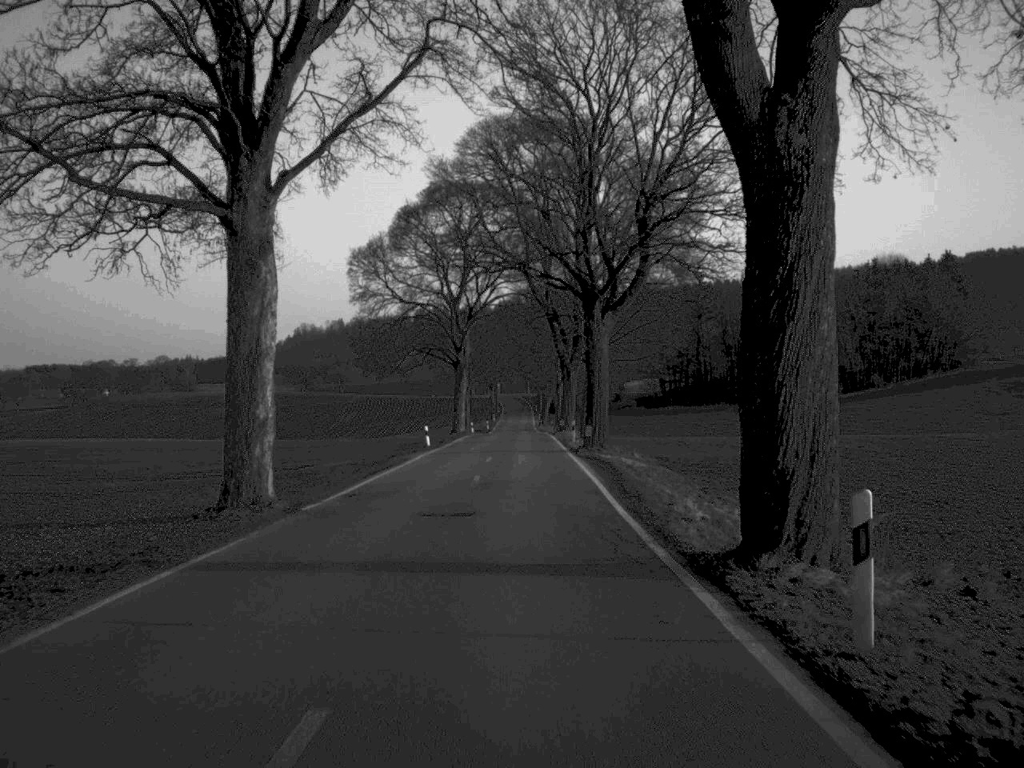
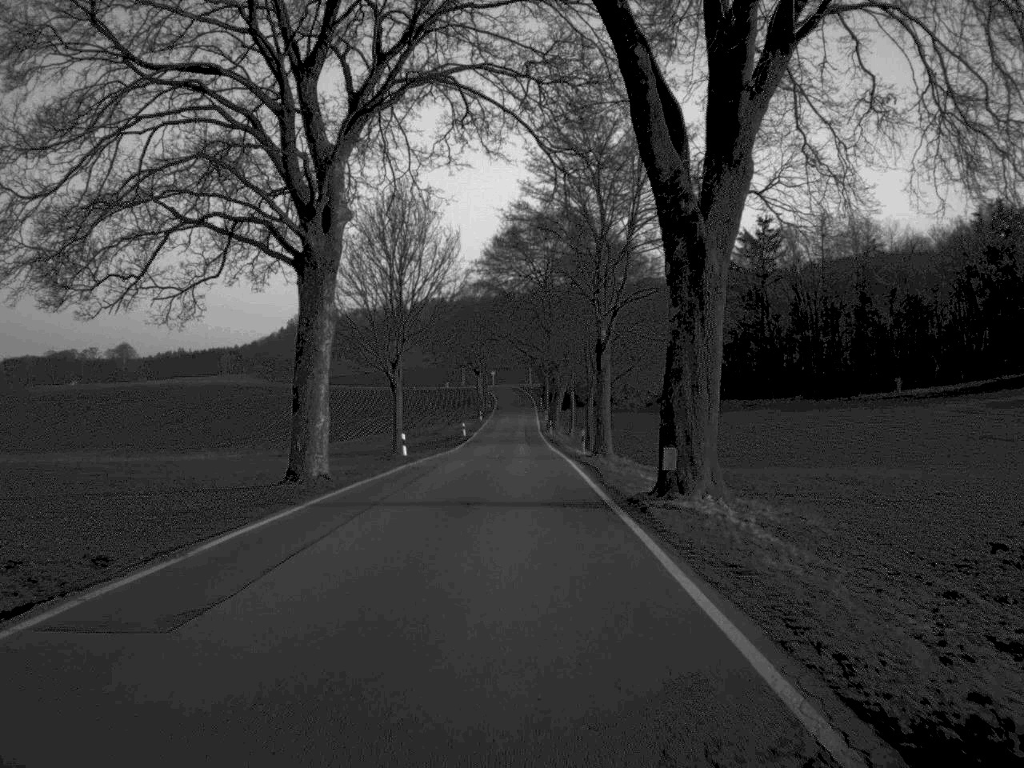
(+0.1, +60.5) m; 0°
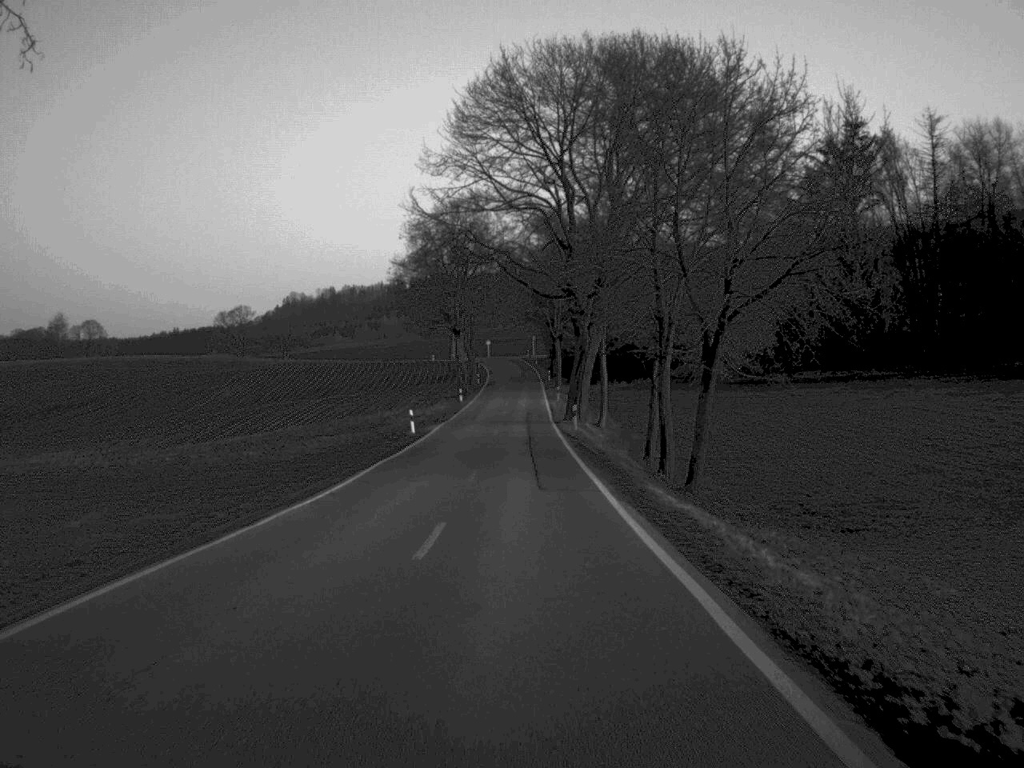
(0.0, +45.6) m; 0°
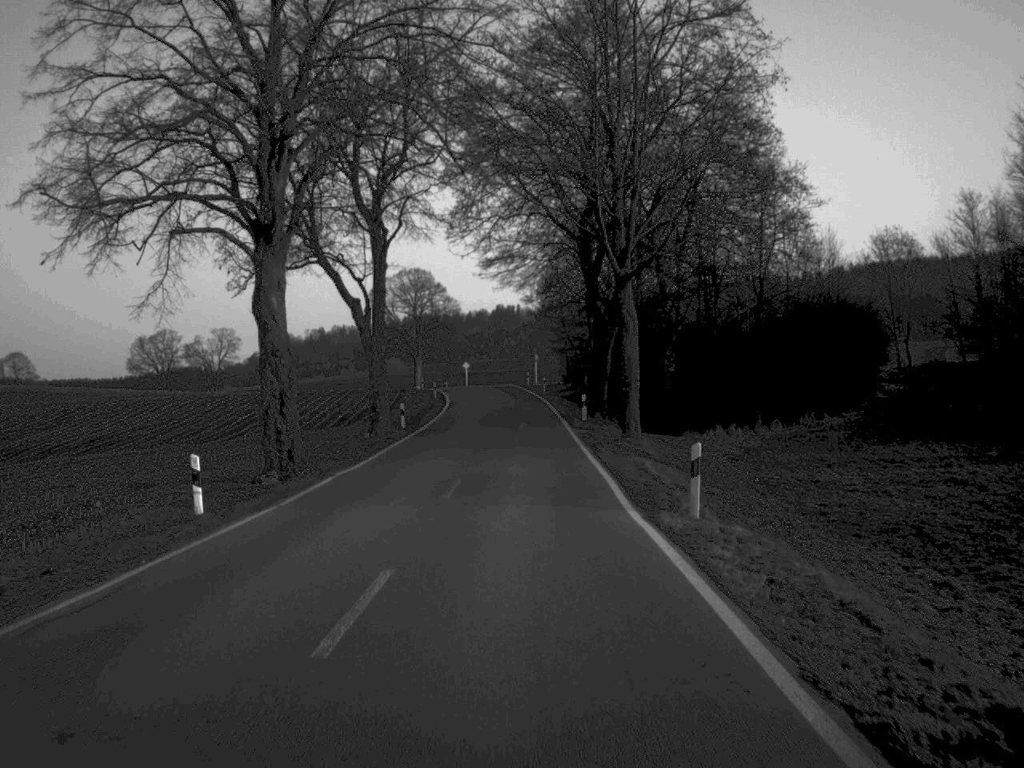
(0.0, +74.4) m; 0°
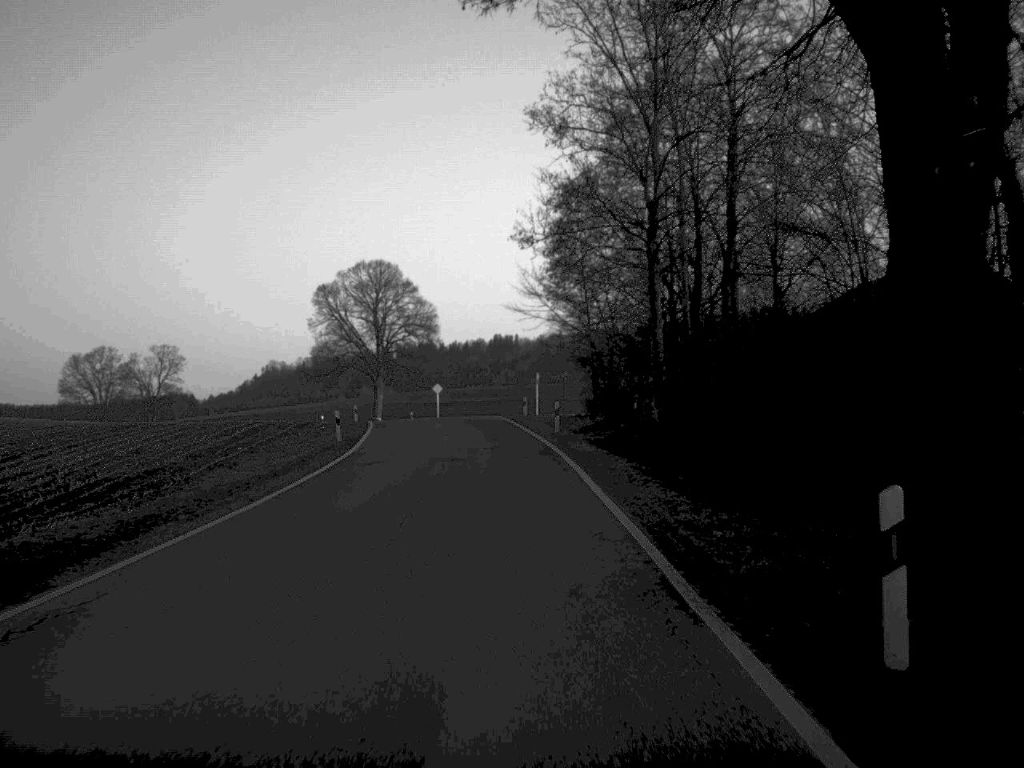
(+0.1, +40.8) m; 0°
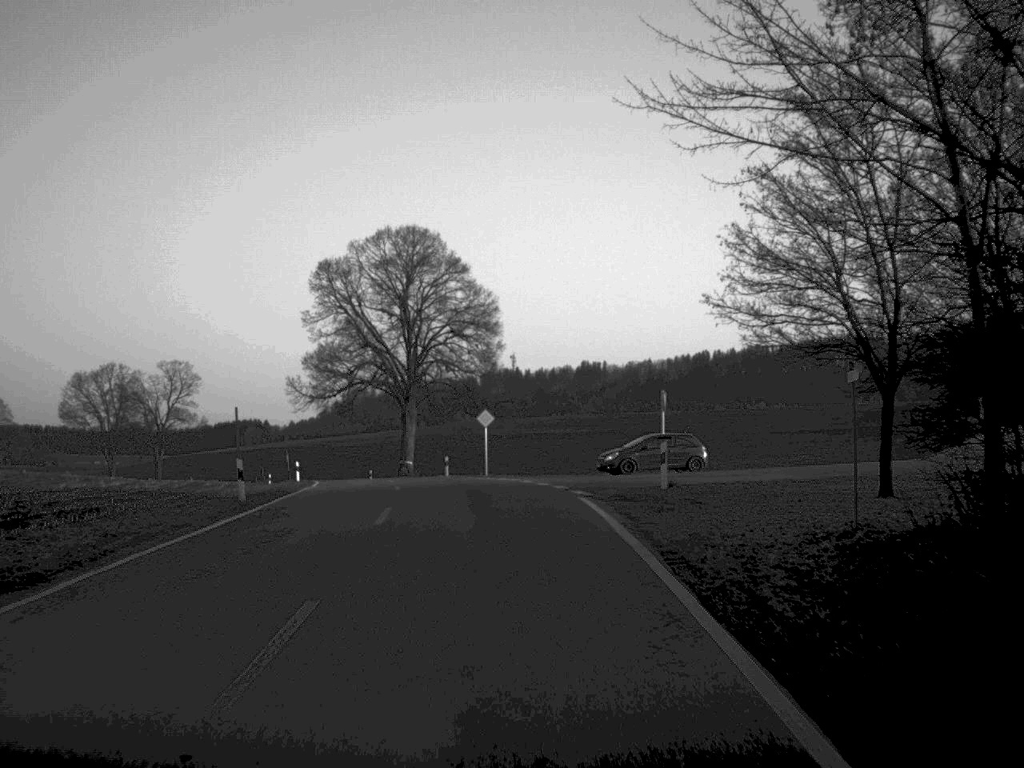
(-1.1, +41.0) m; -4°
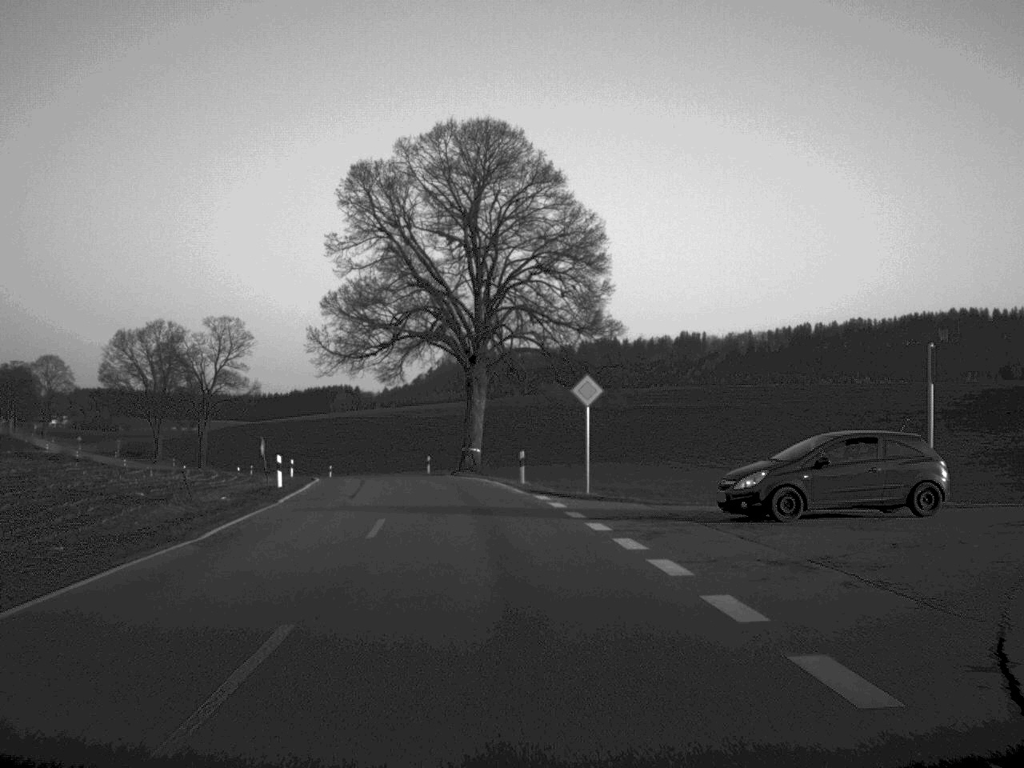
(-0.8, +23.9) m; -4°
